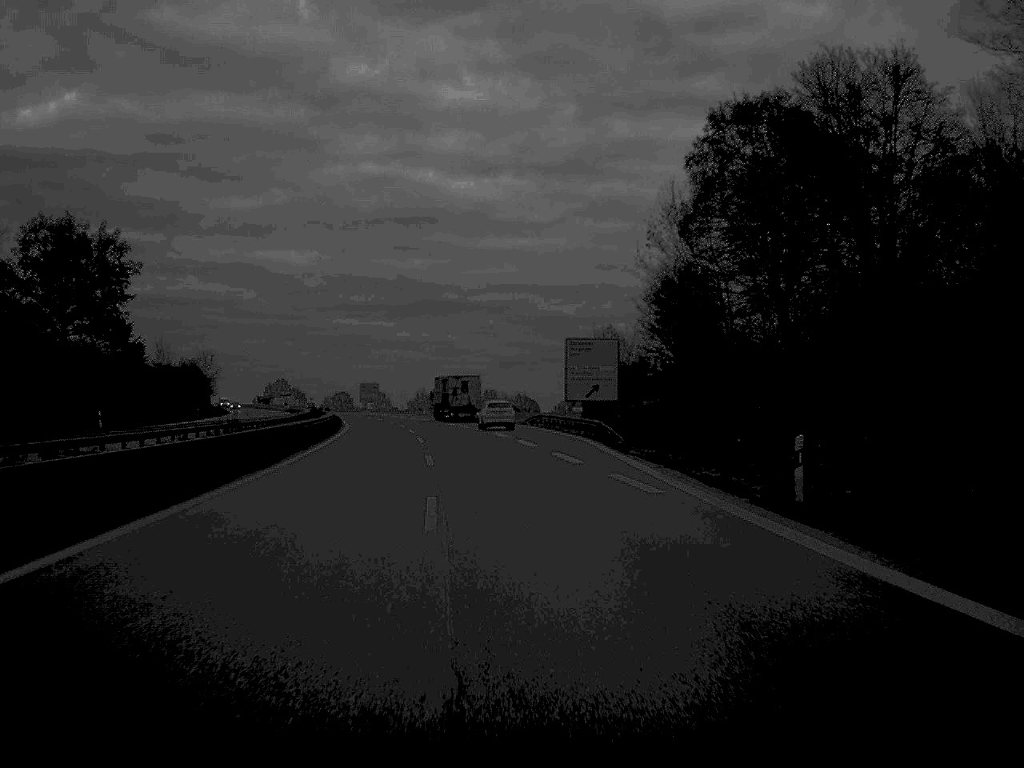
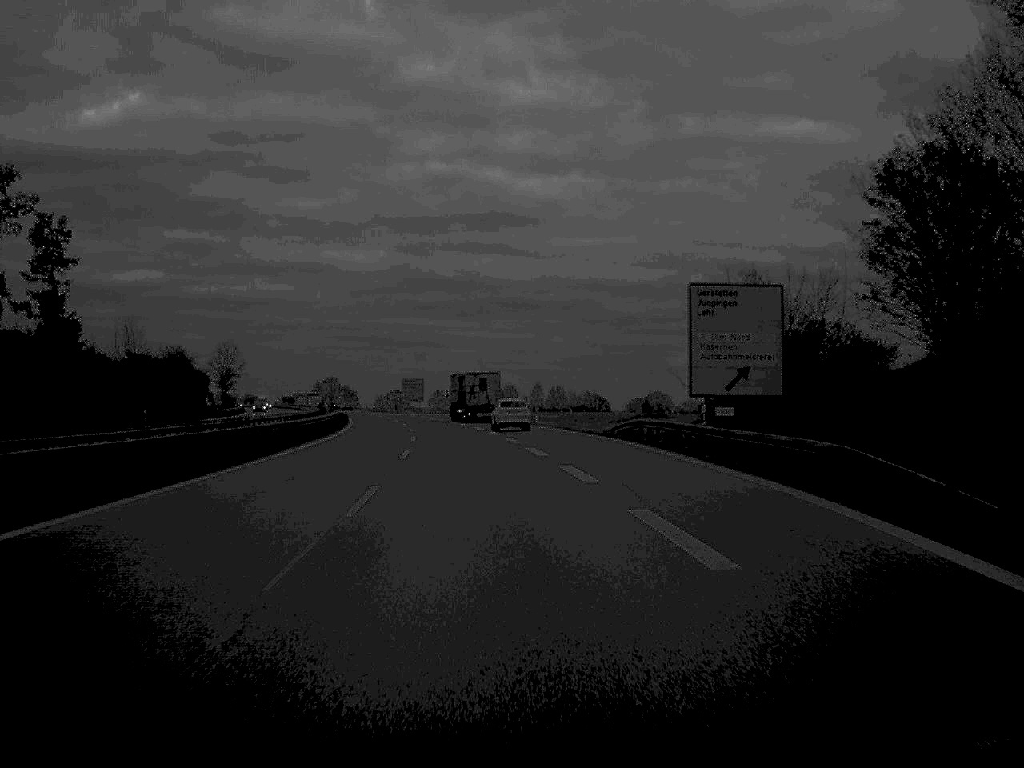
(-0.9, +34.2) m; -3°
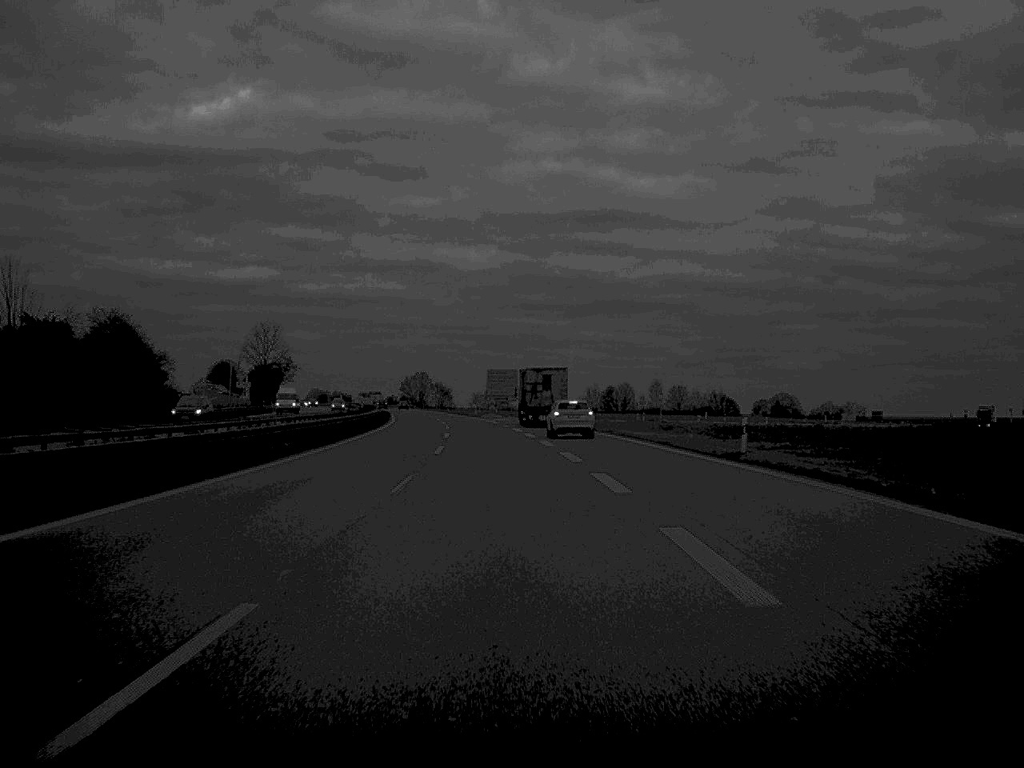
(-2.2, +49.2) m; -5°
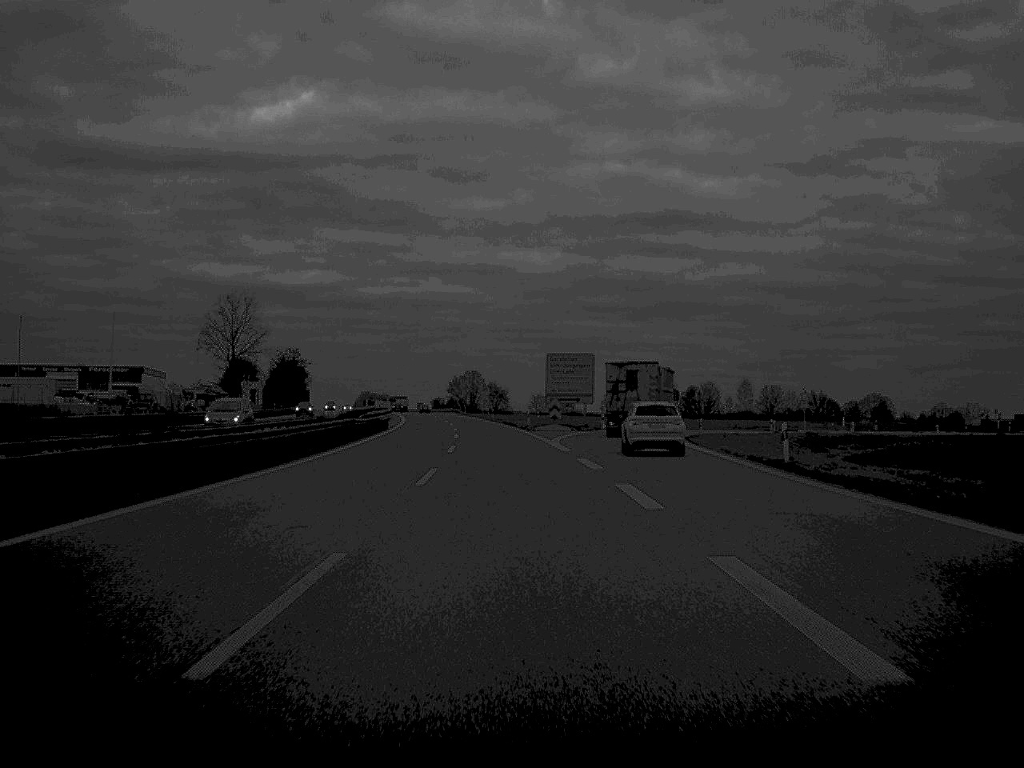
(-1.3, +50.2) m; -3°
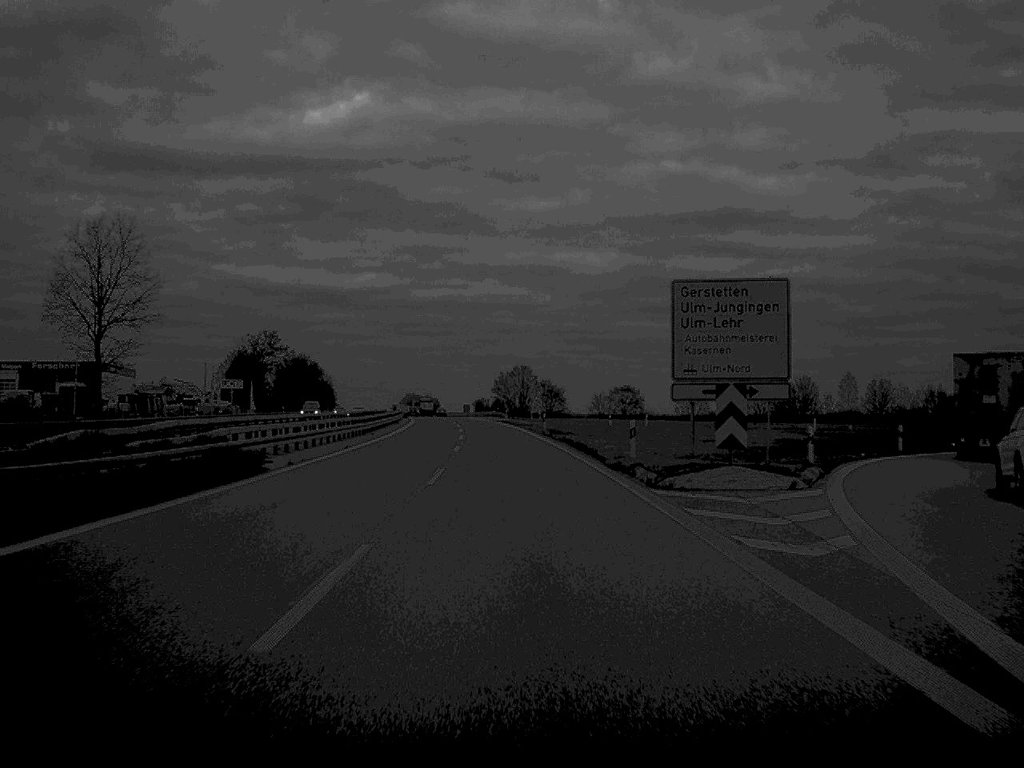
(-1.1, +51.1) m; -2°
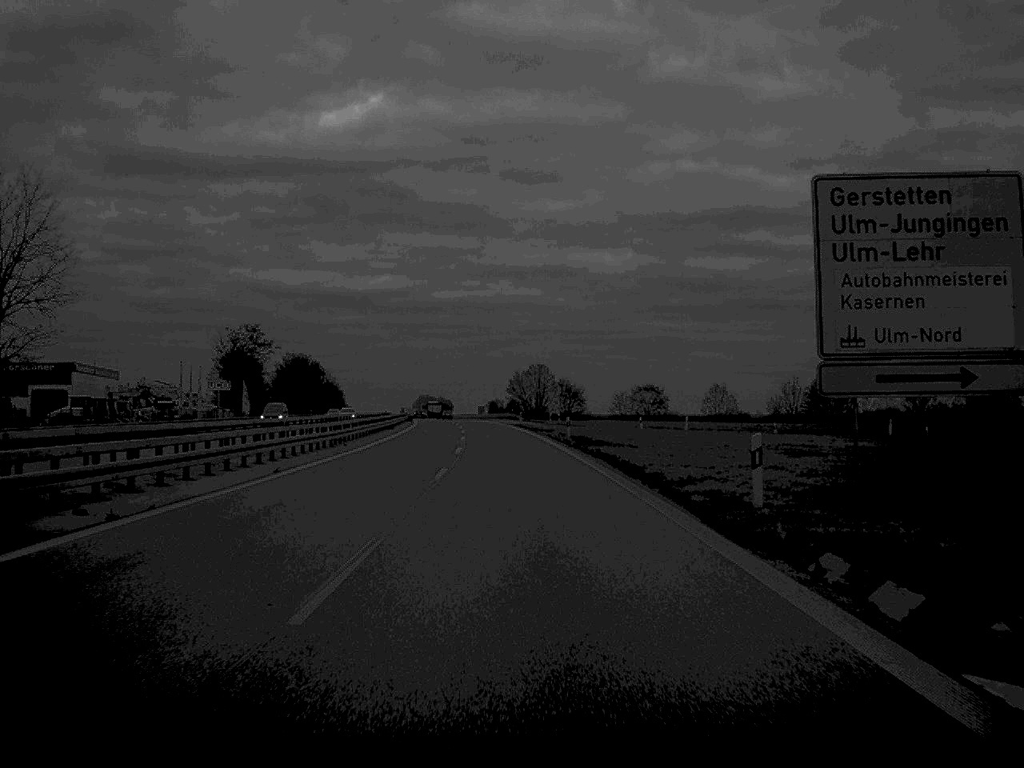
(-0.1, +15.6) m; -1°
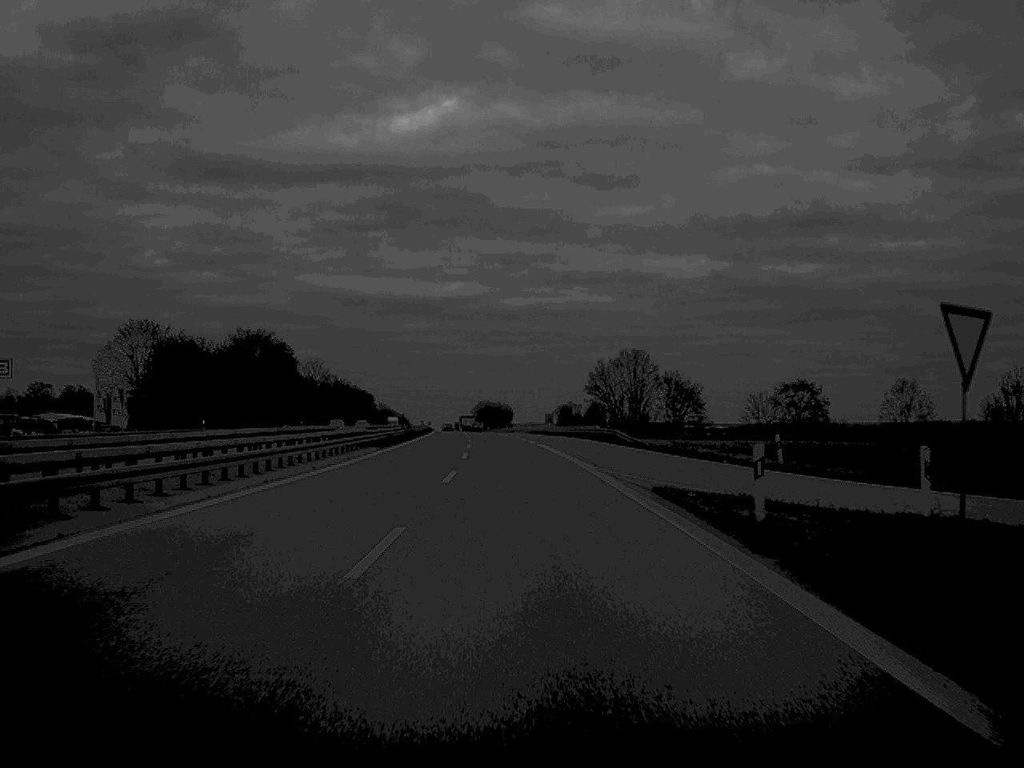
(-2.4, +85.0) m; -3°
